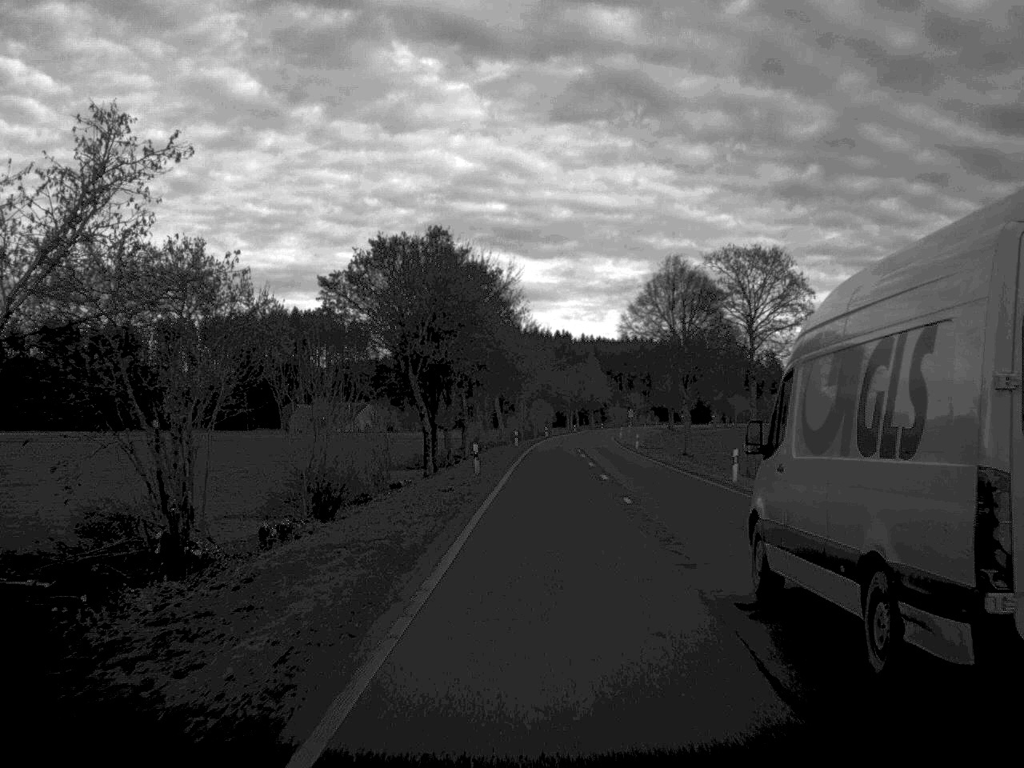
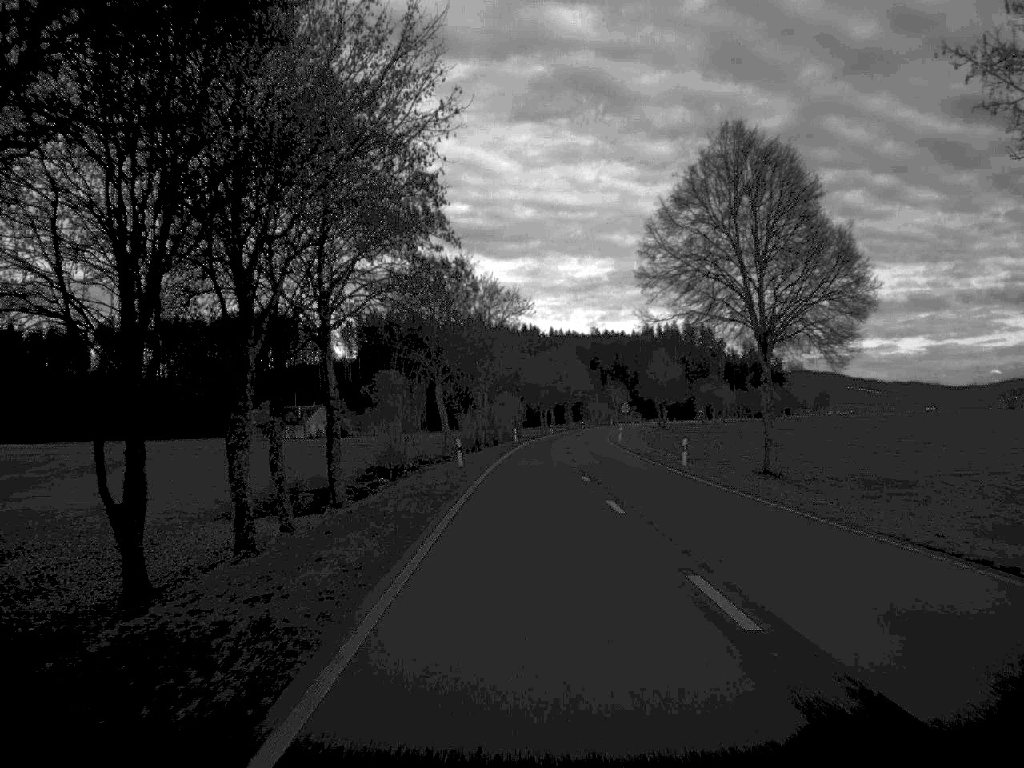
(+0.6, +39.5) m; +1°
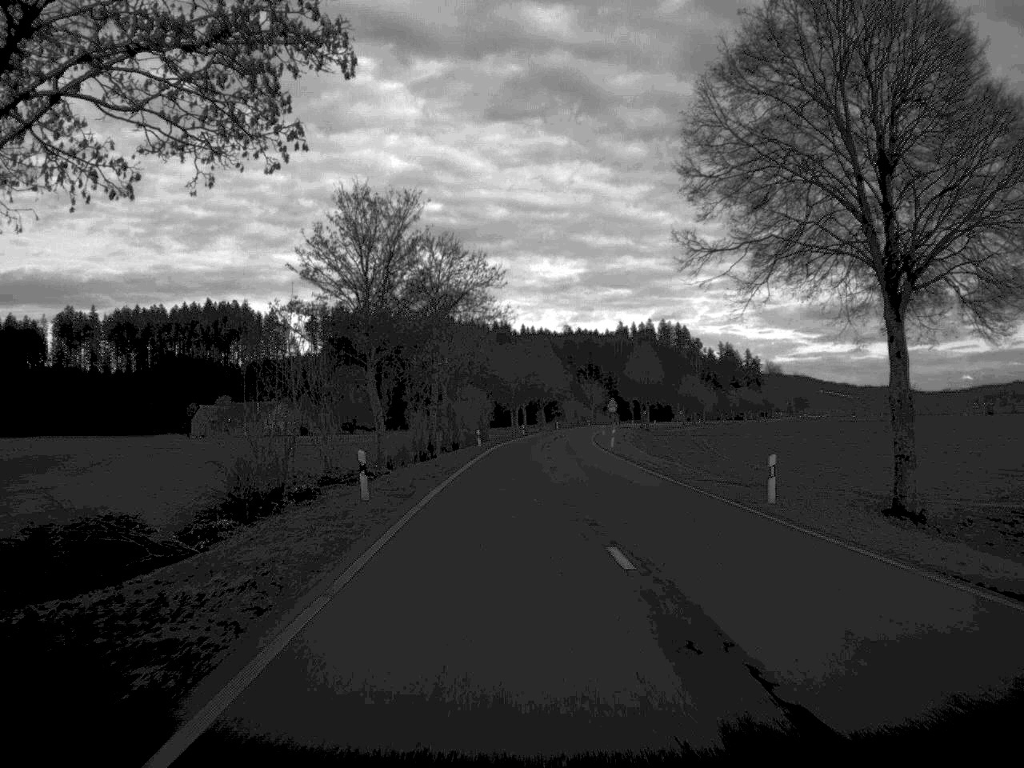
(+0.2, +20.7) m; +1°
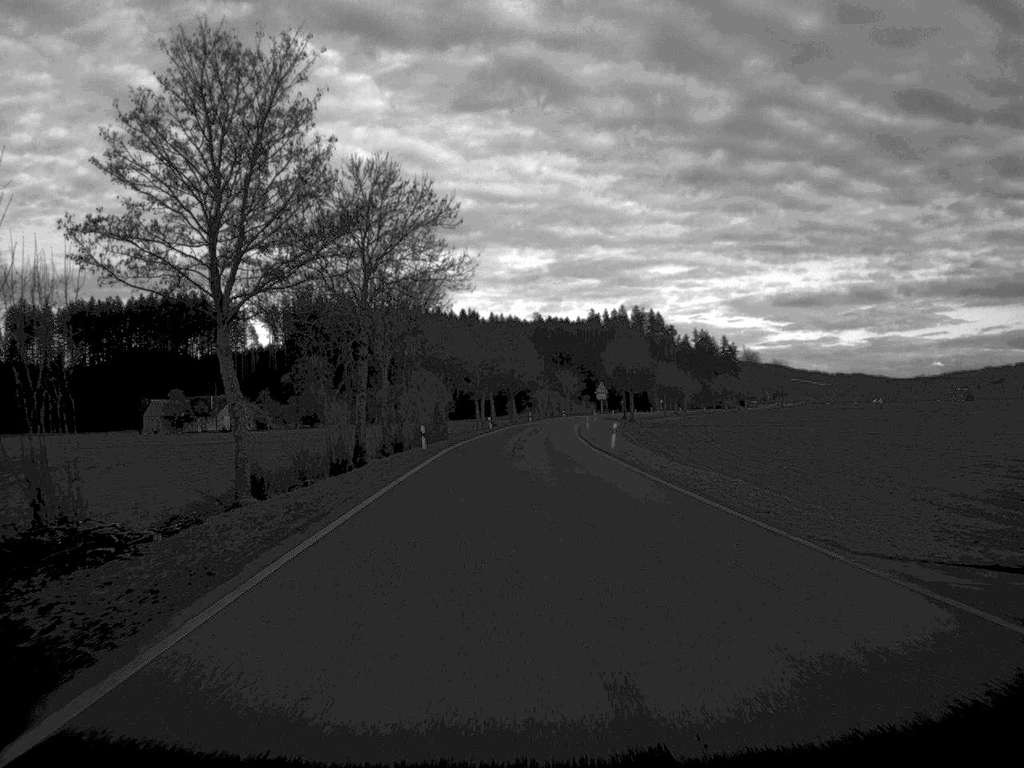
(+0.3, +22.2) m; +1°
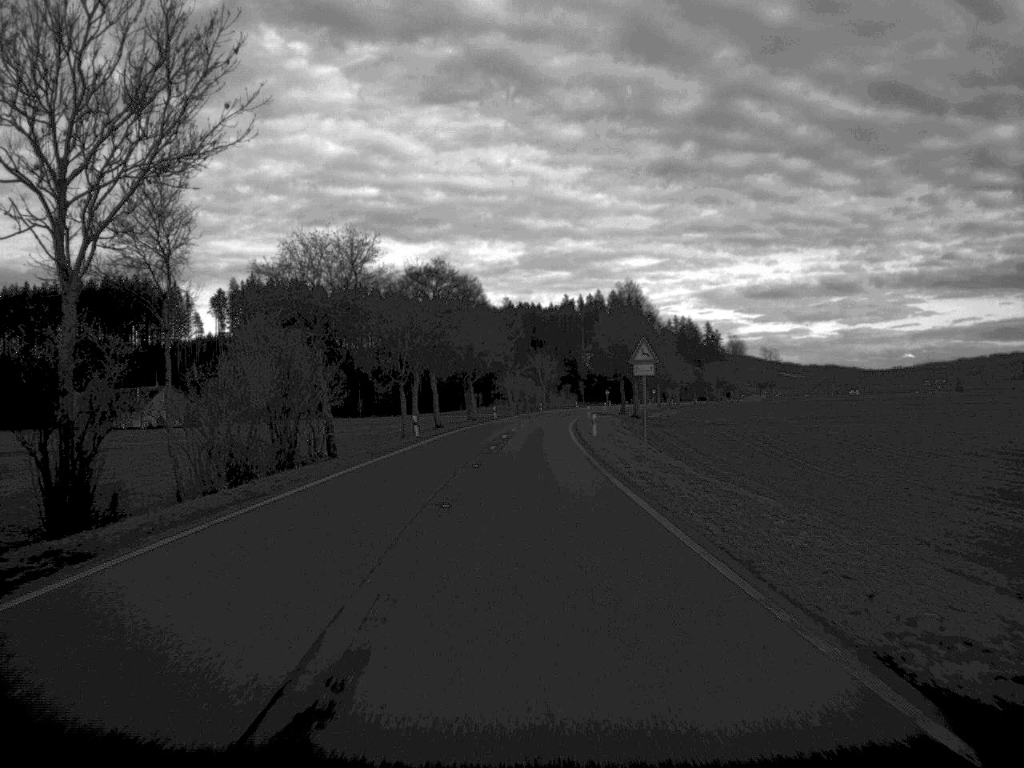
(+0.6, +46.5) m; +1°
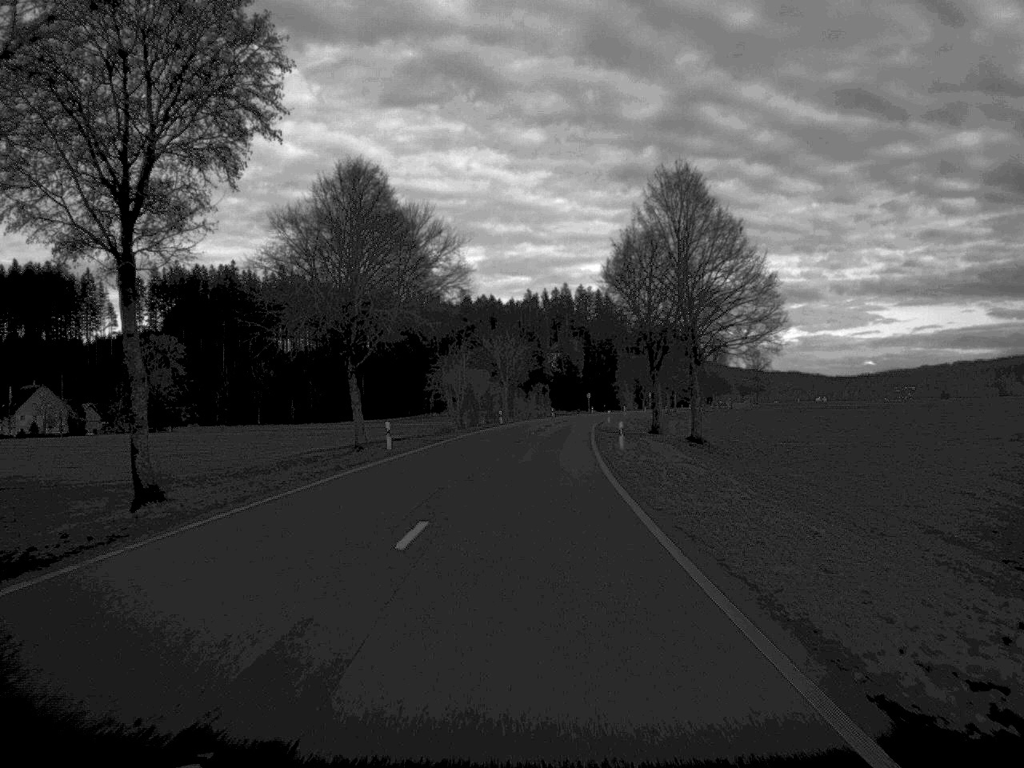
(+0.7, +62.8) m; +2°
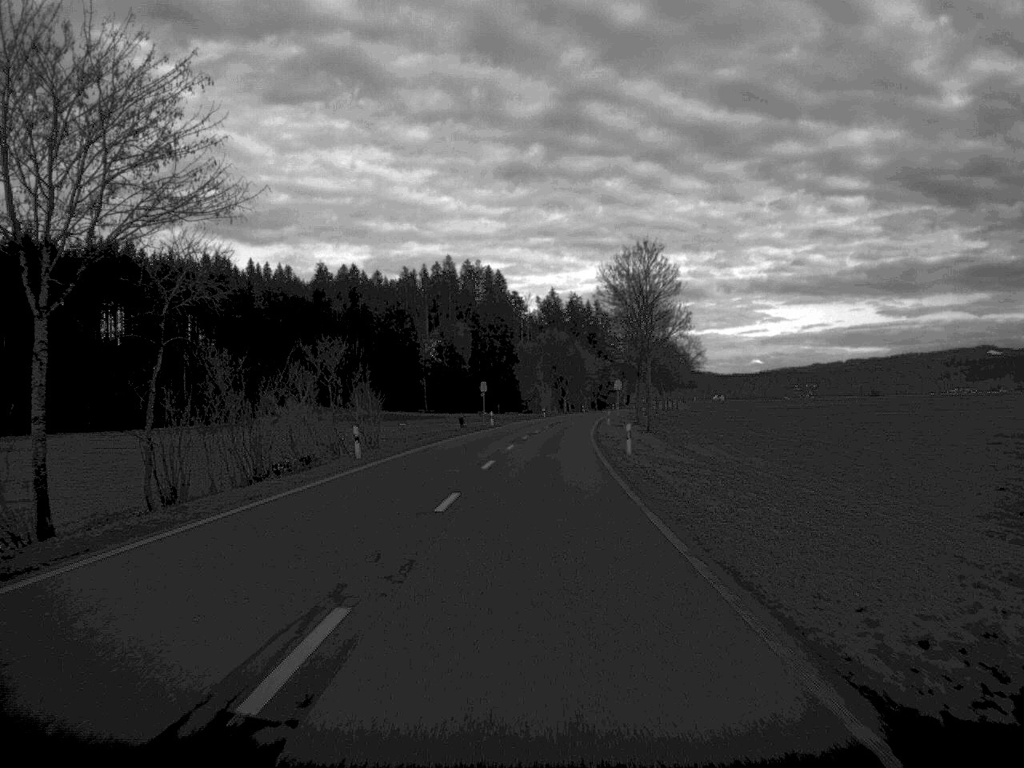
(+4.5, +103.5) m; +5°
